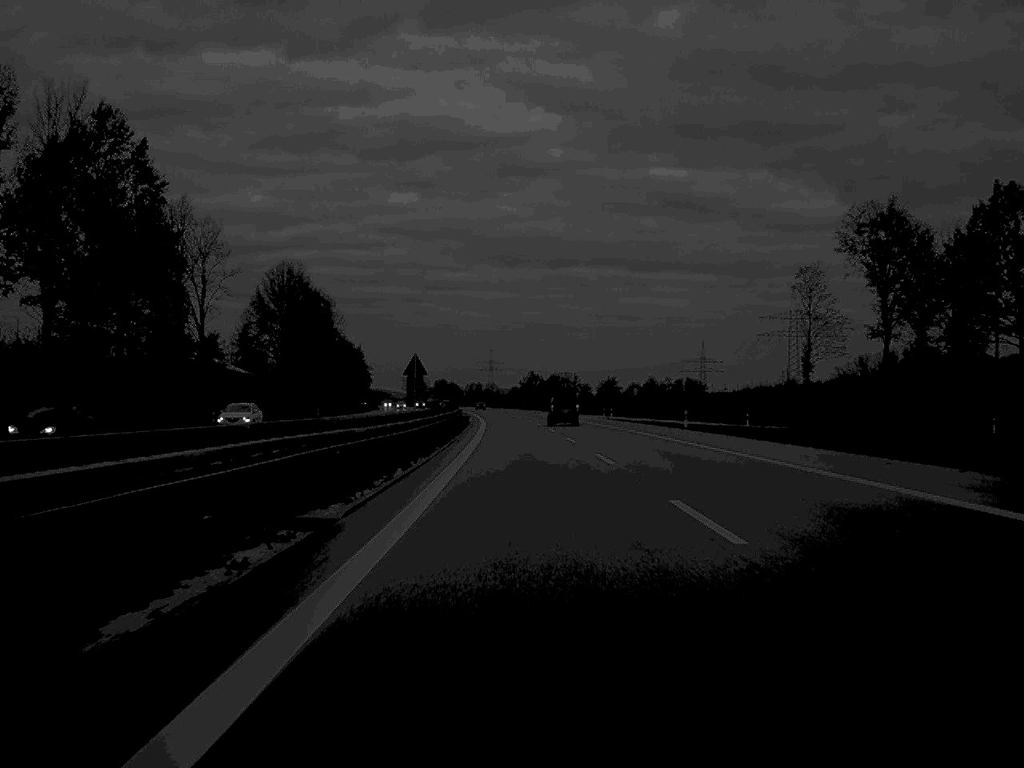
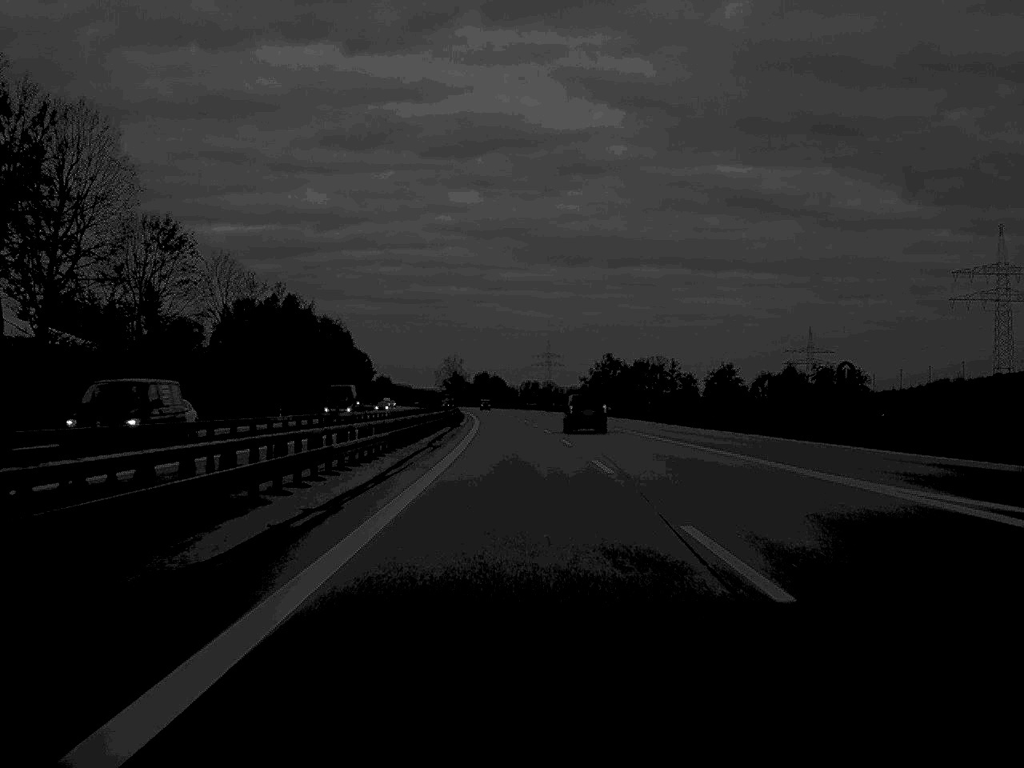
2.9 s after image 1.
(-2.9, +129.8) m; -3°
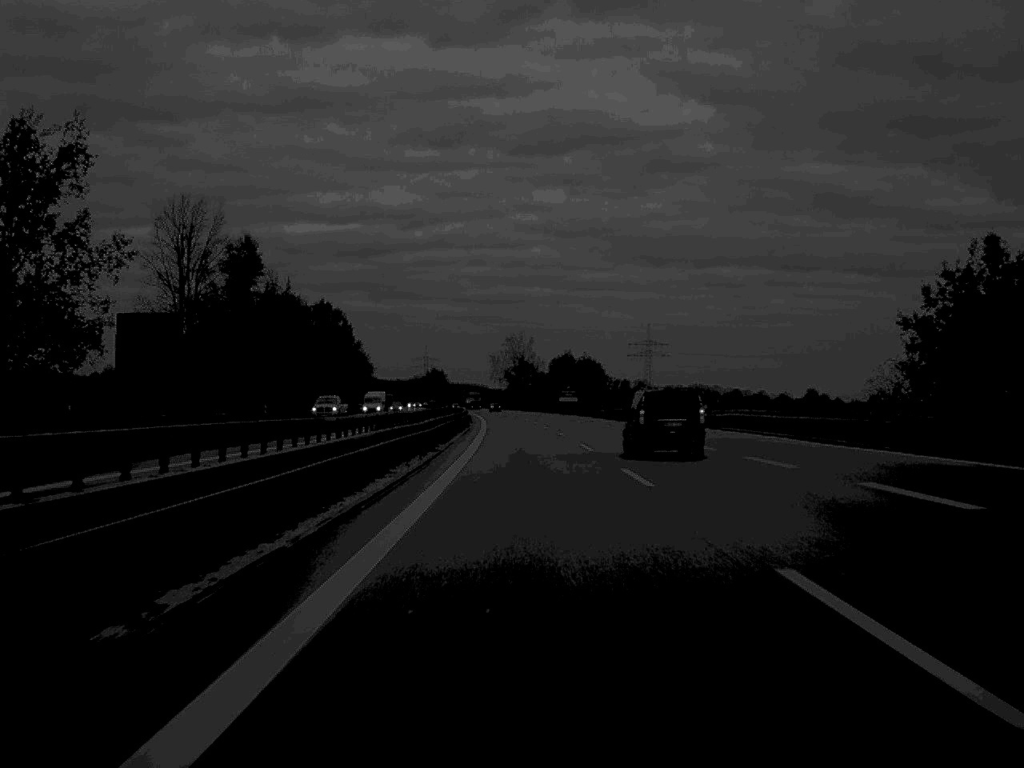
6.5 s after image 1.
(-5.6, +166.0) m; -4°
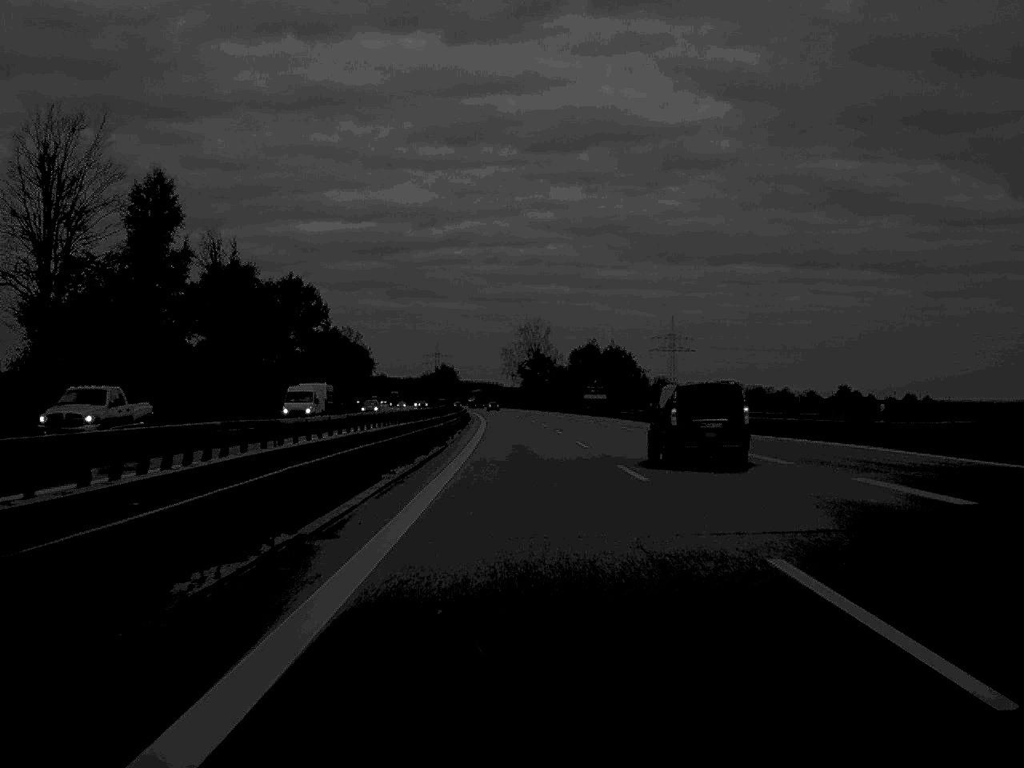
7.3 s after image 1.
(-0.2, +34.8) m; -1°
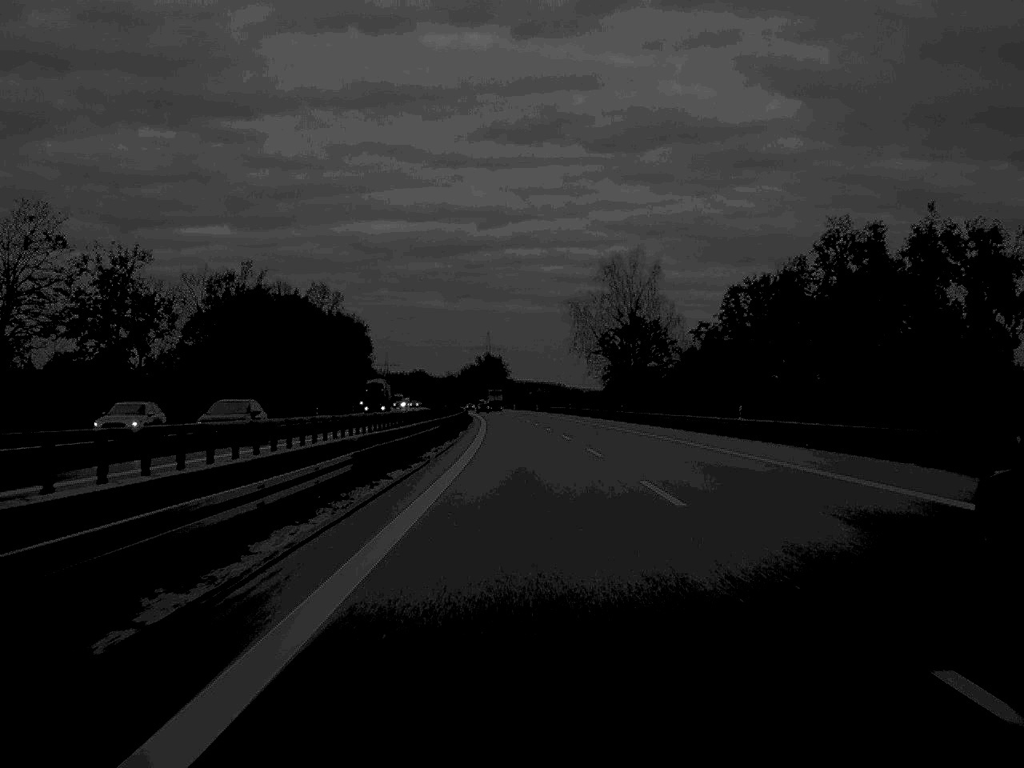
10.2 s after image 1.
(-3.2, +131.4) m; -3°
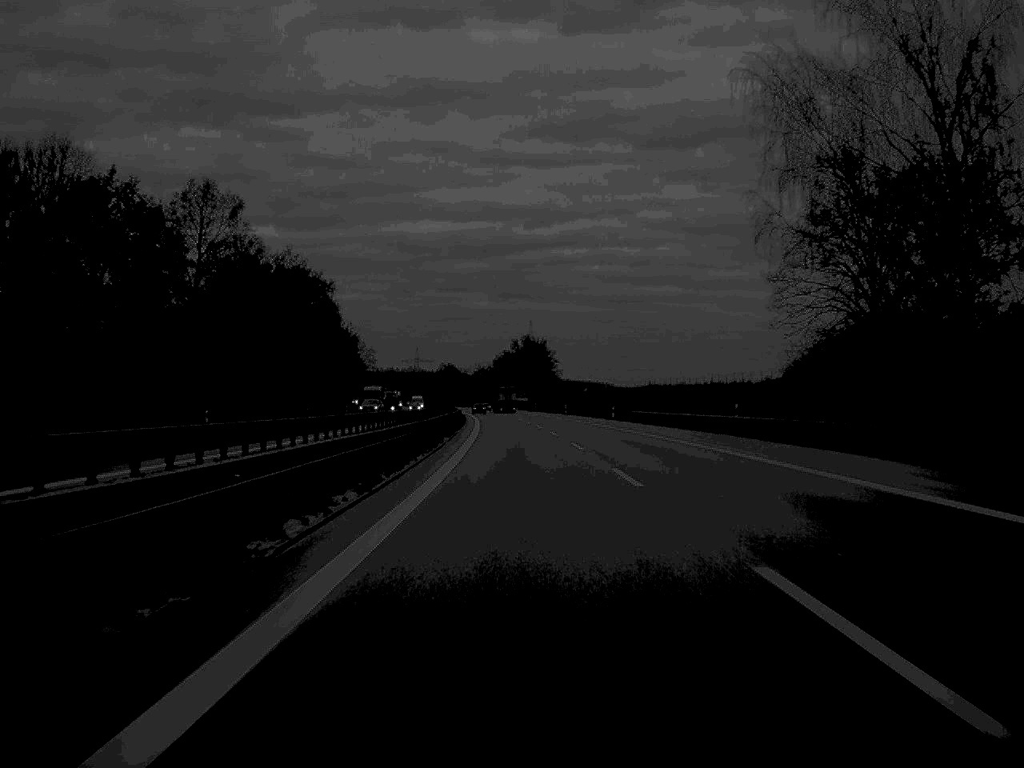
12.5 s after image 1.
(-1.8, +102.7) m; -2°
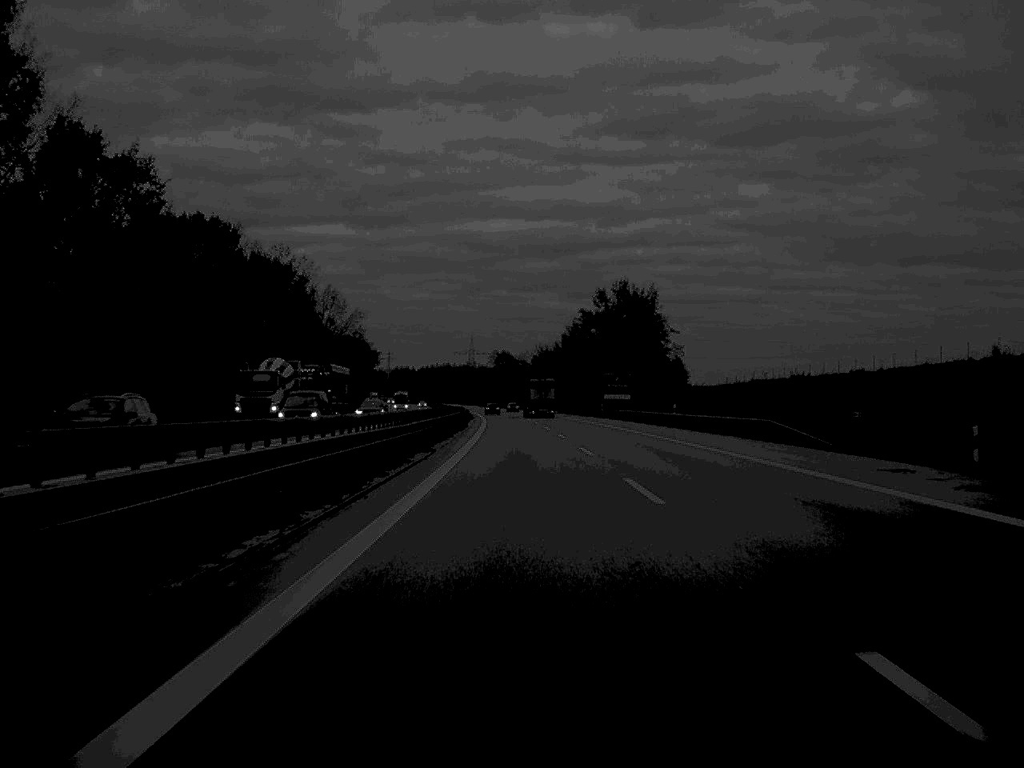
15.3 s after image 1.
(-3.5, +129.9) m; -3°
